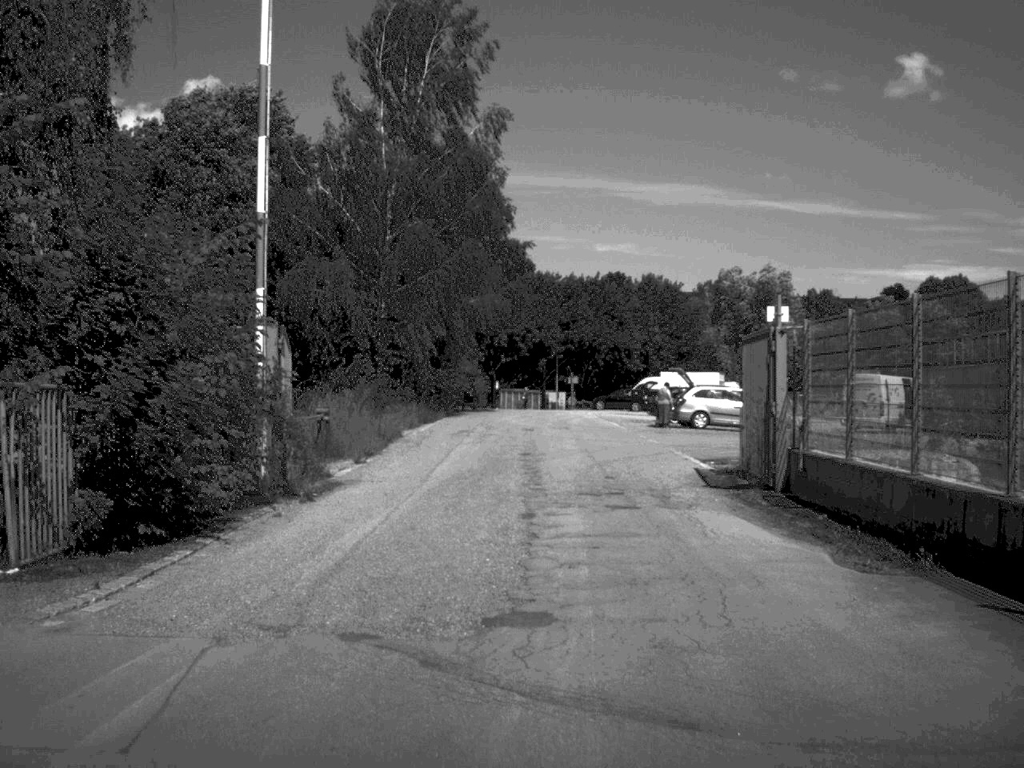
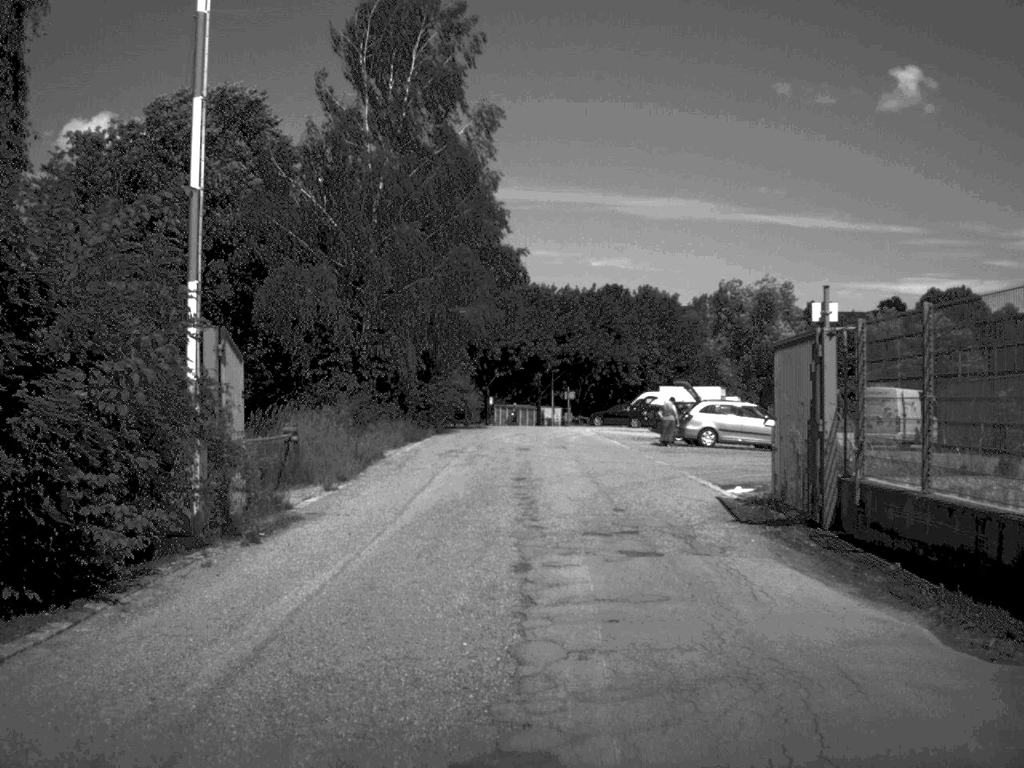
(0.0, +3.1) m; 0°
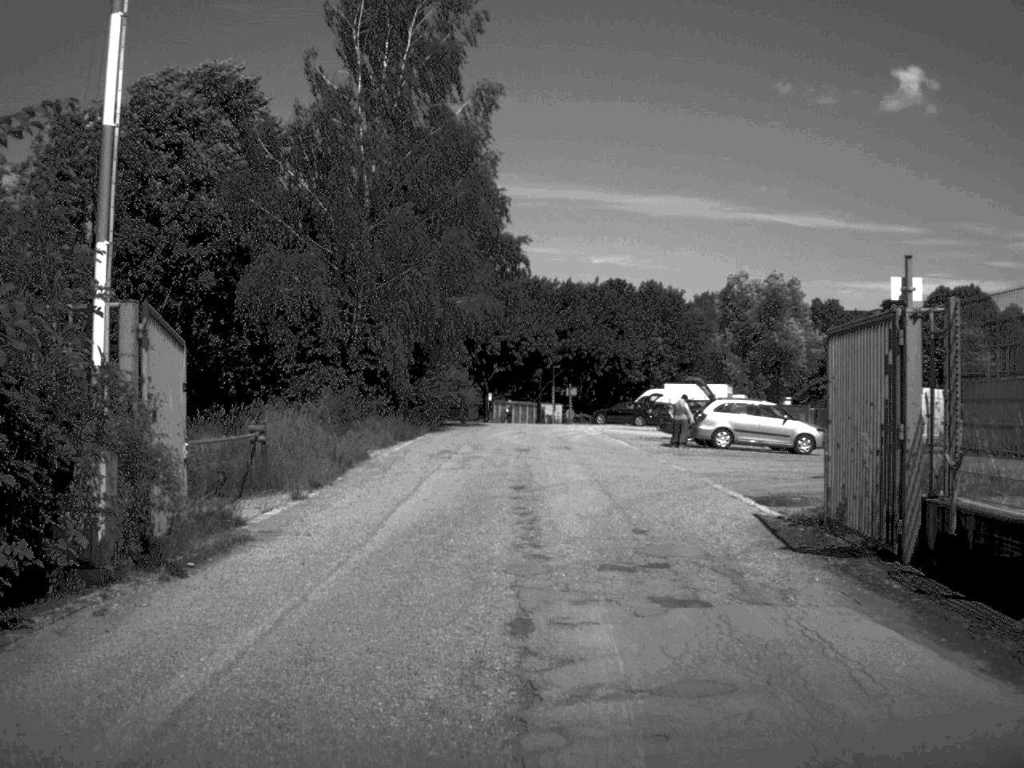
(0.0, +3.0) m; 0°
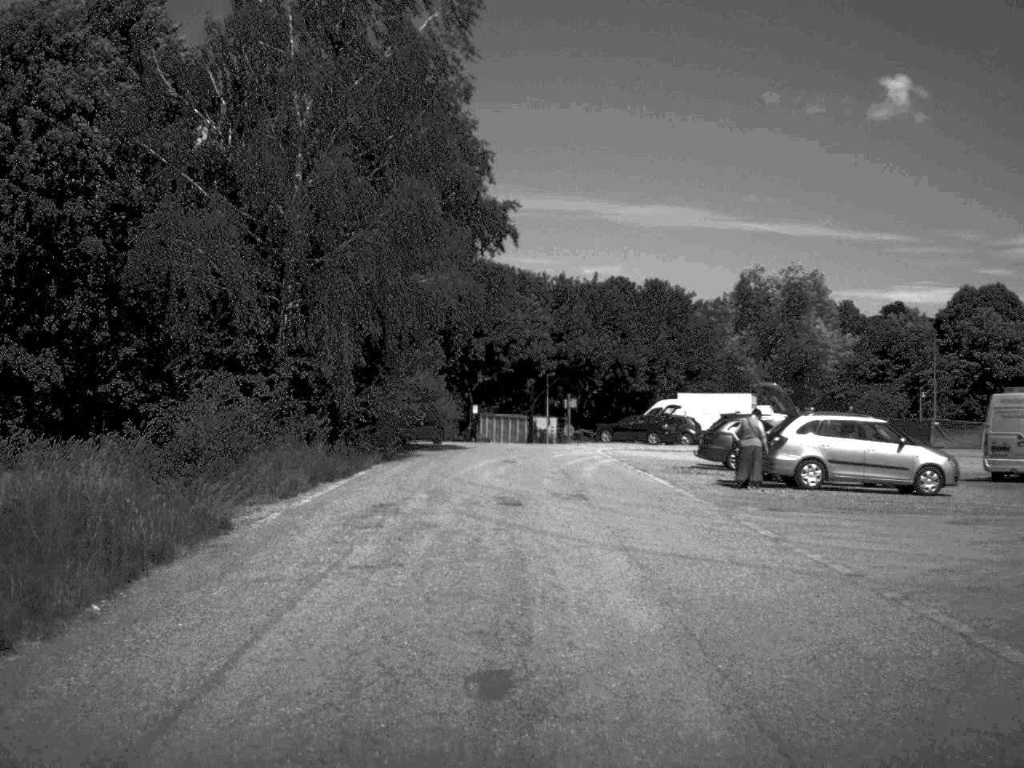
(0.0, +12.4) m; 0°
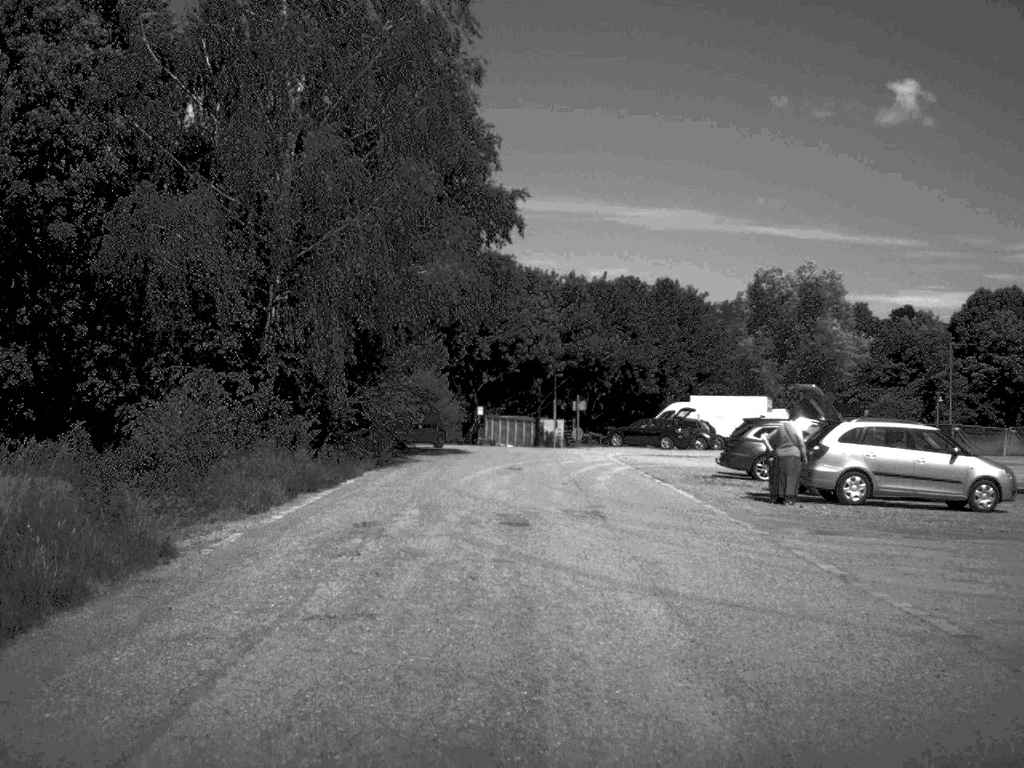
(0.0, +2.8) m; 0°
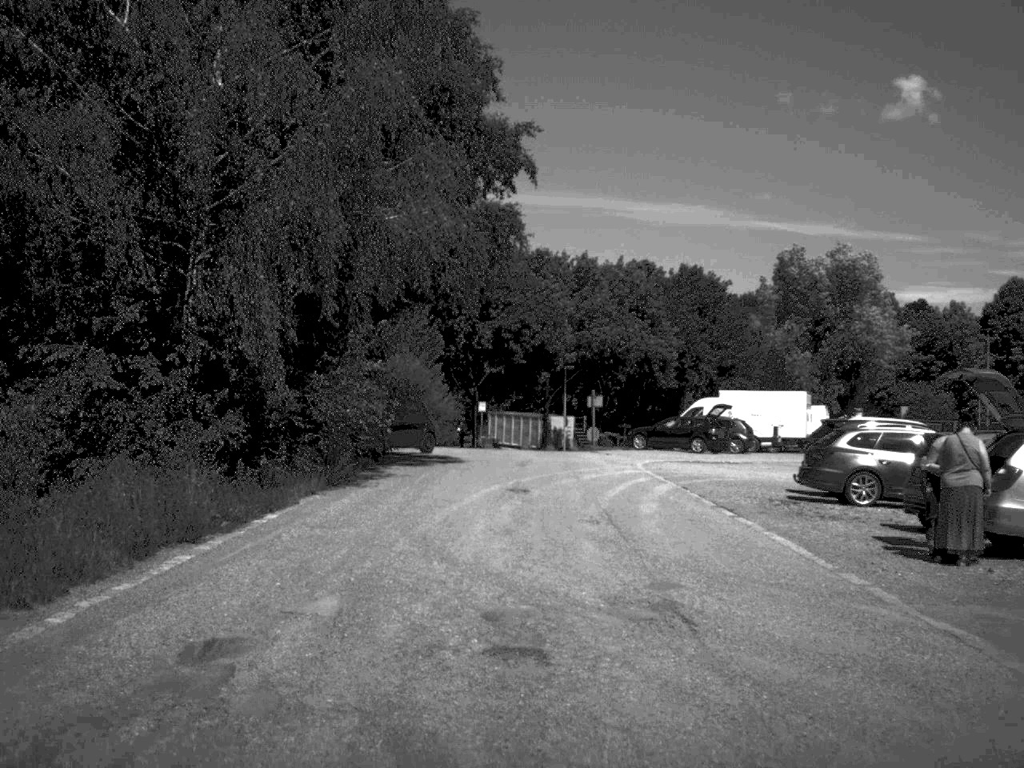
(0.0, +8.4) m; 0°
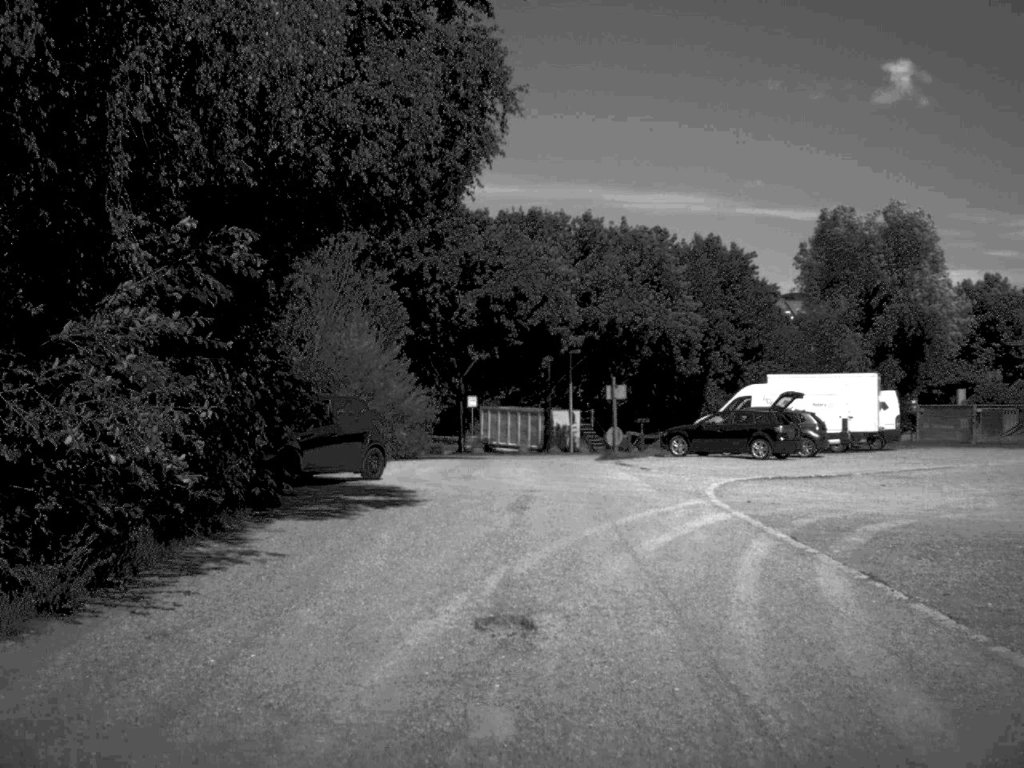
(0.0, +13.1) m; 0°
